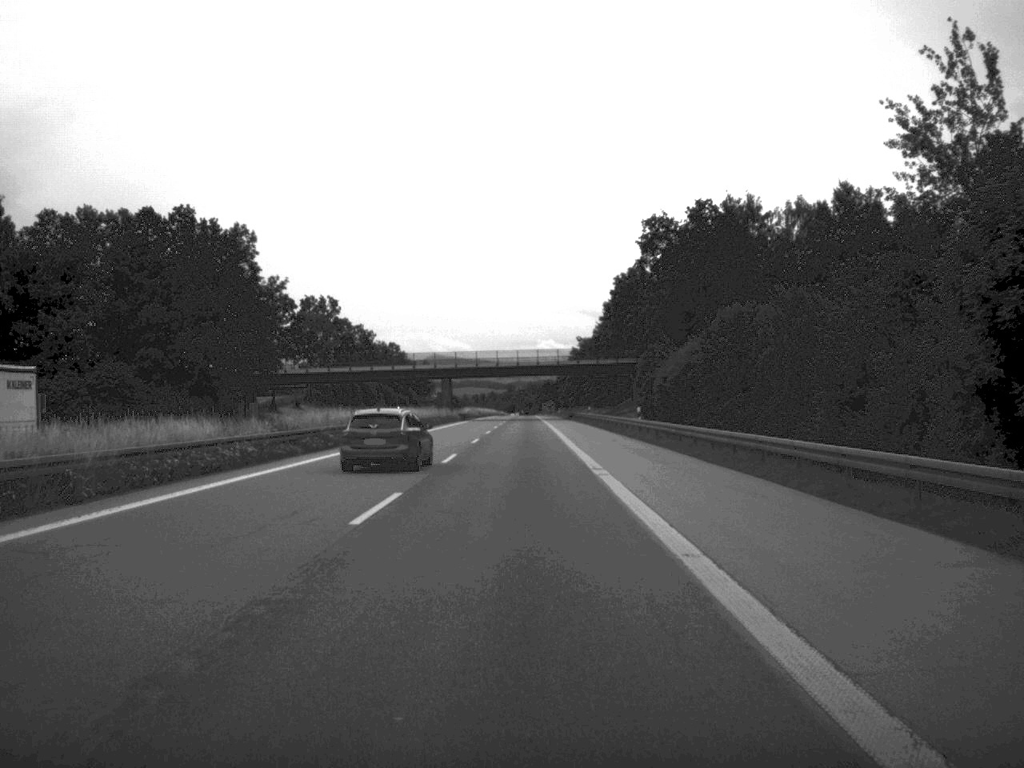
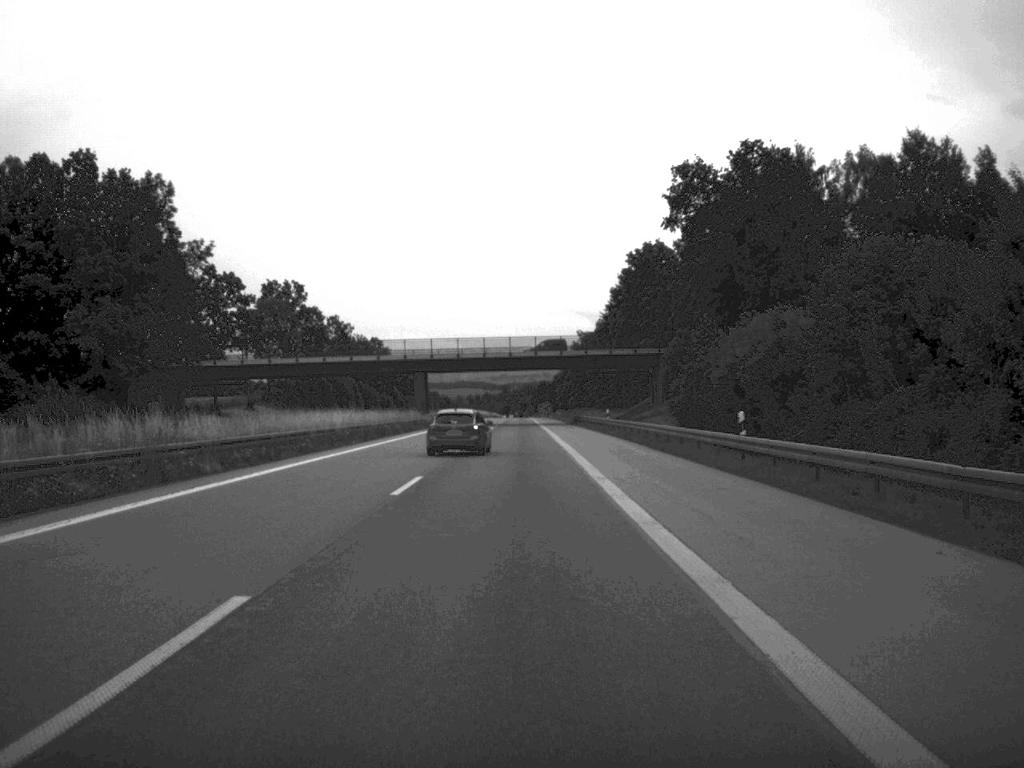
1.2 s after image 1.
(0.0, +29.7) m; 0°
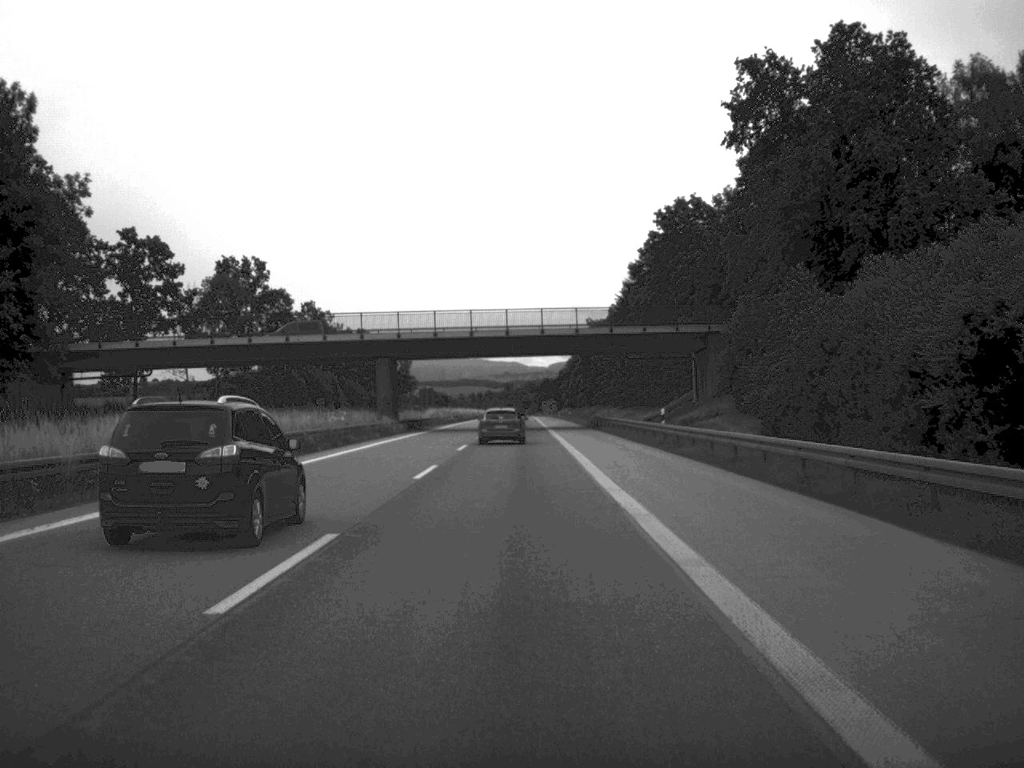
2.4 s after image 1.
(0.0, +30.5) m; 0°
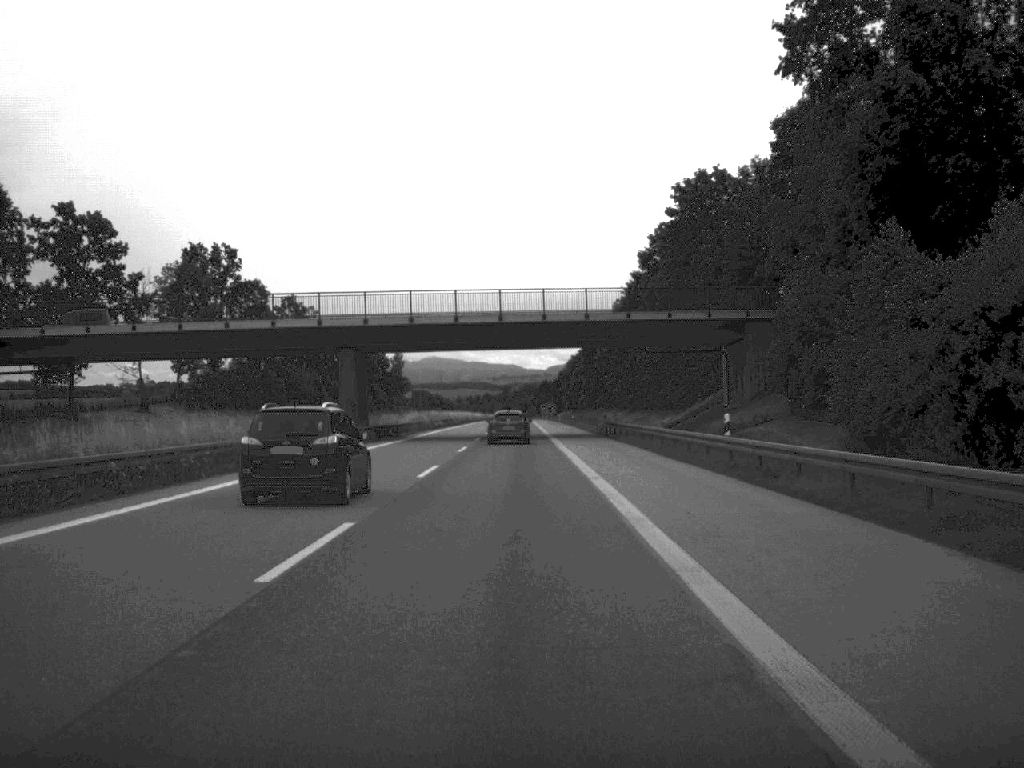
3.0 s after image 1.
(0.0, +15.8) m; 0°
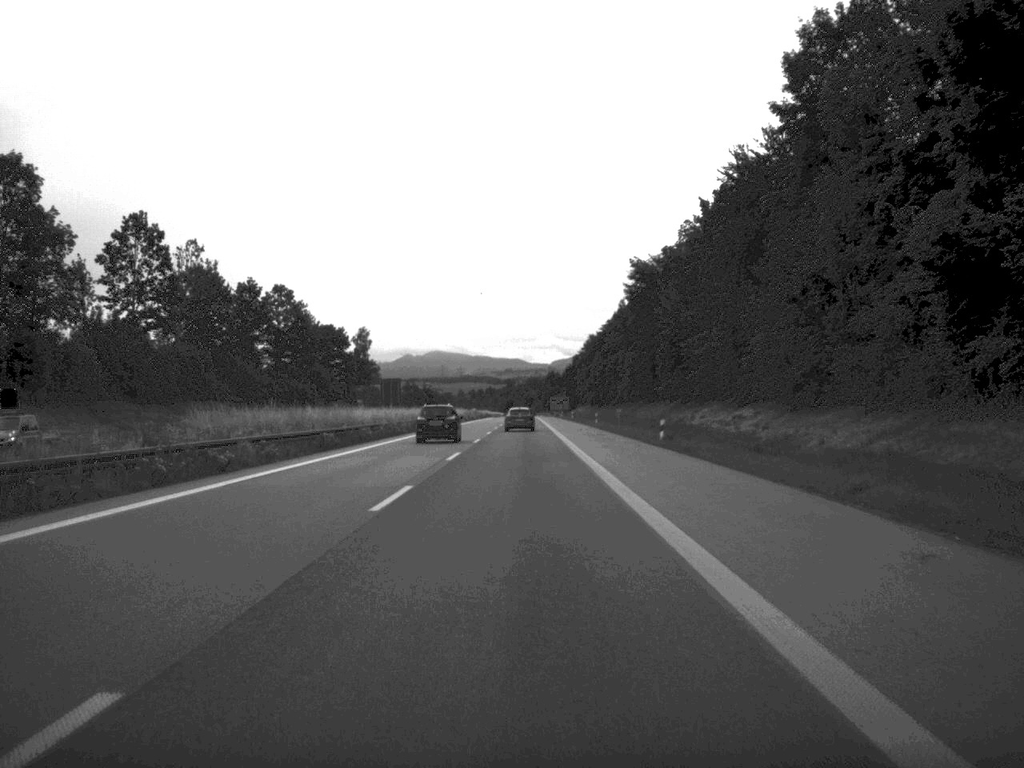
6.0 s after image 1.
(-0.5, +81.5) m; 0°
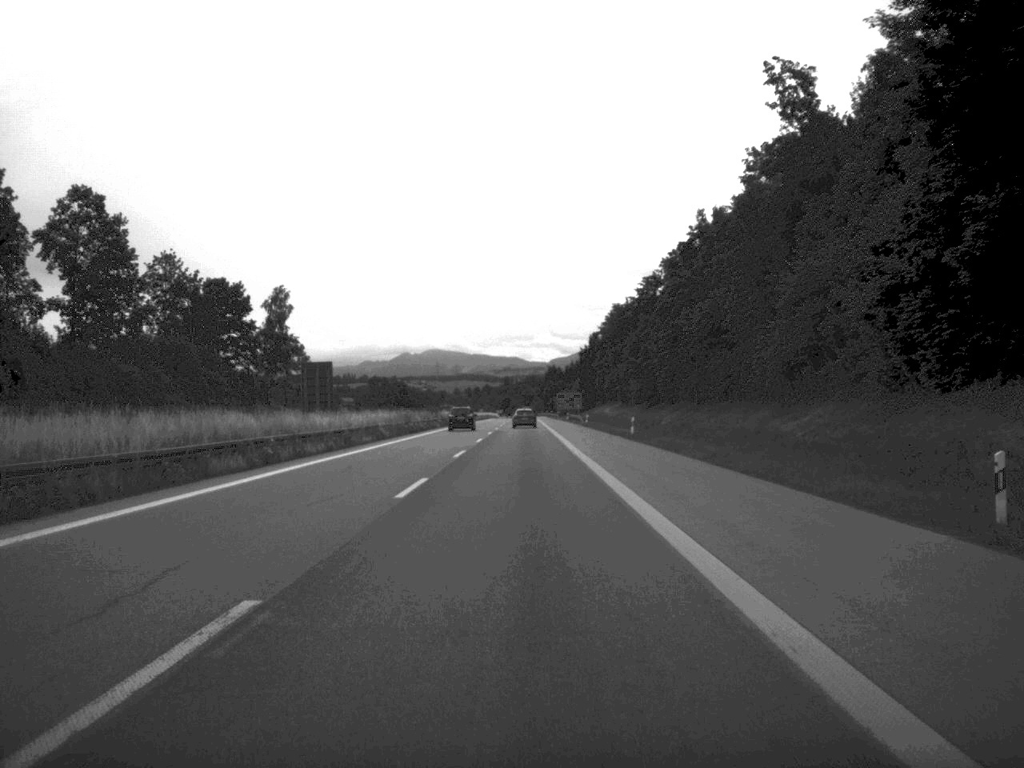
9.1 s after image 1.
(-0.2, +85.2) m; 0°
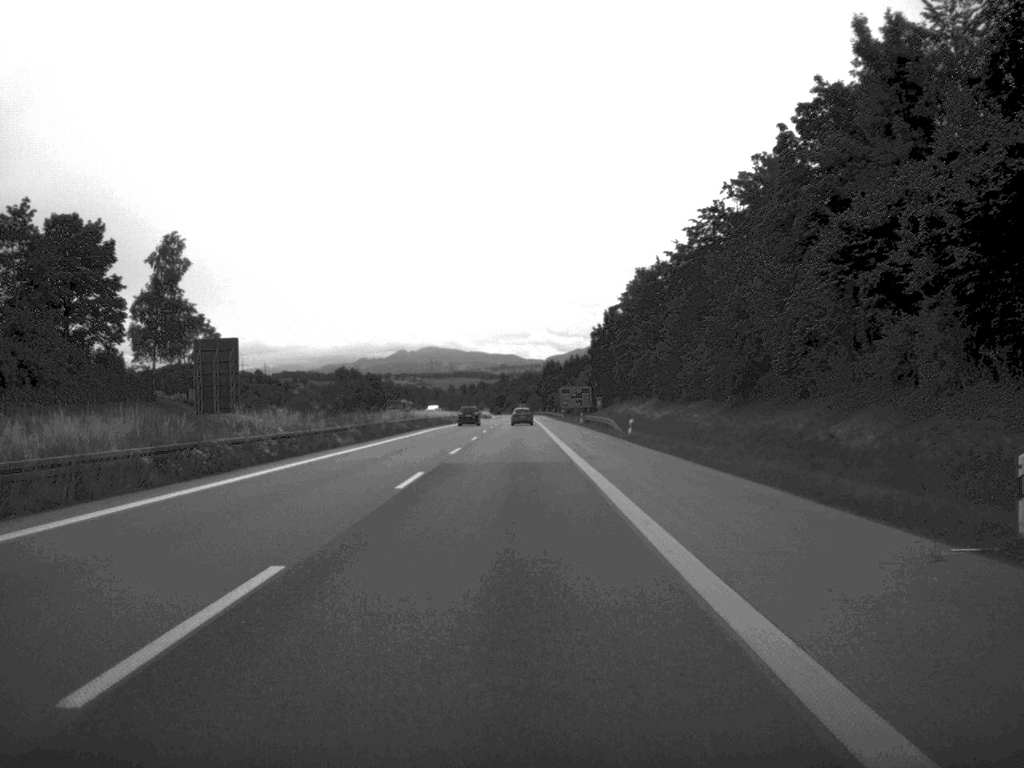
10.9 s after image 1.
(+0.1, +51.0) m; 0°
